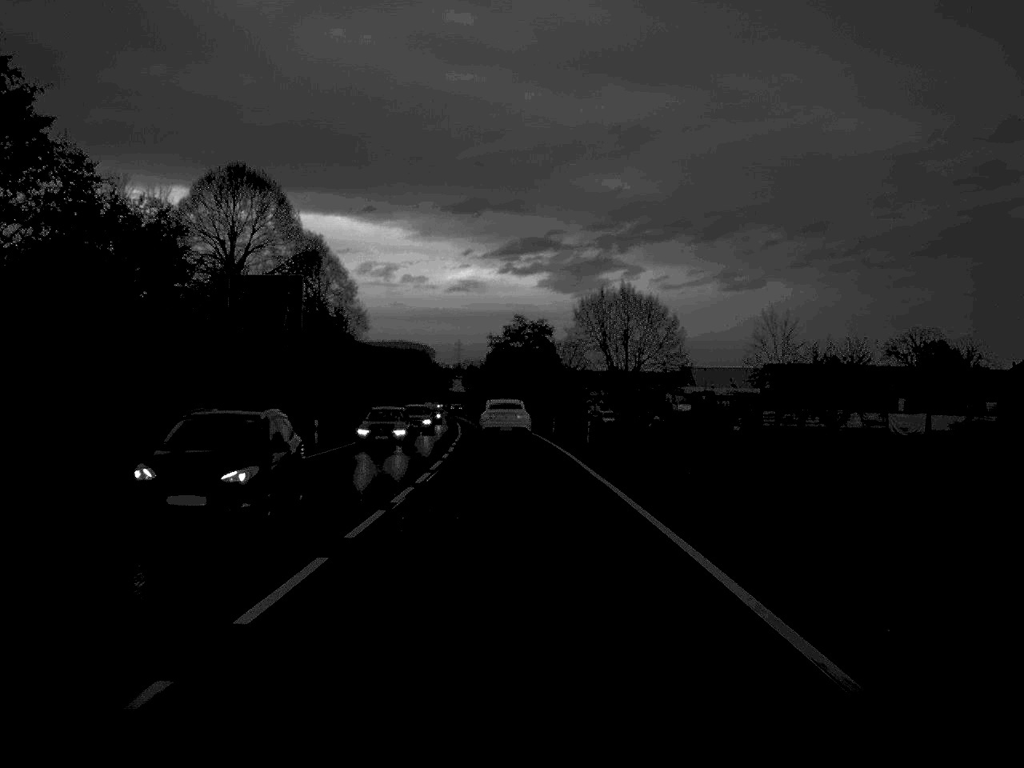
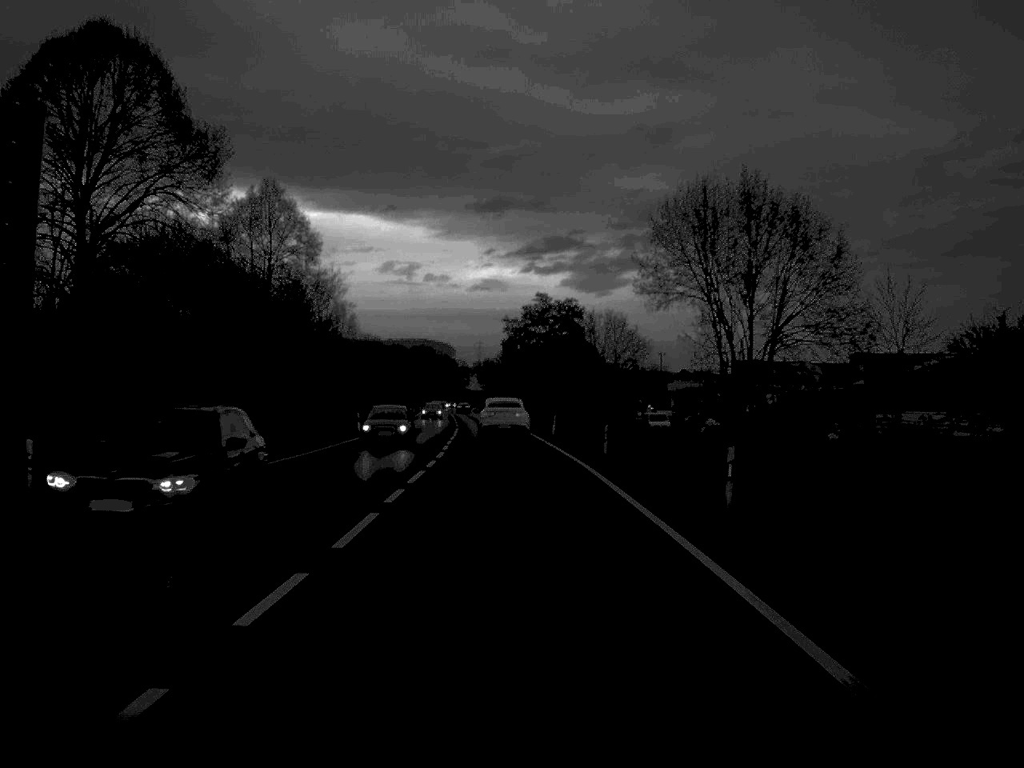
(-0.2, +28.6) m; -1°
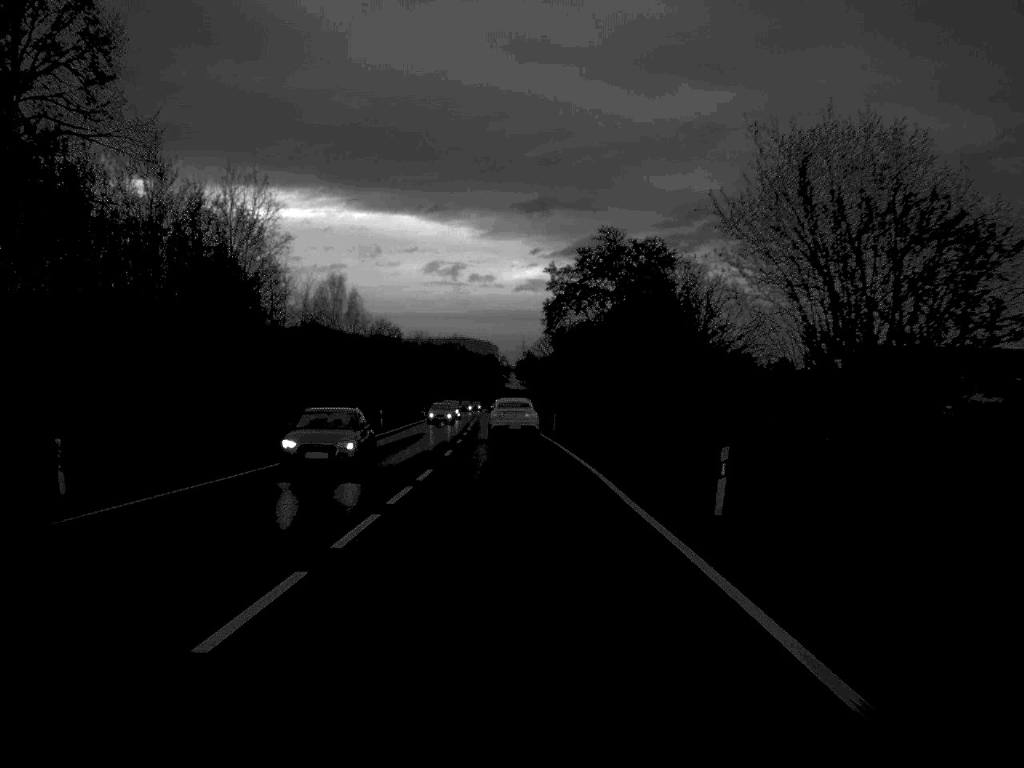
(-0.7, +45.6) m; -2°
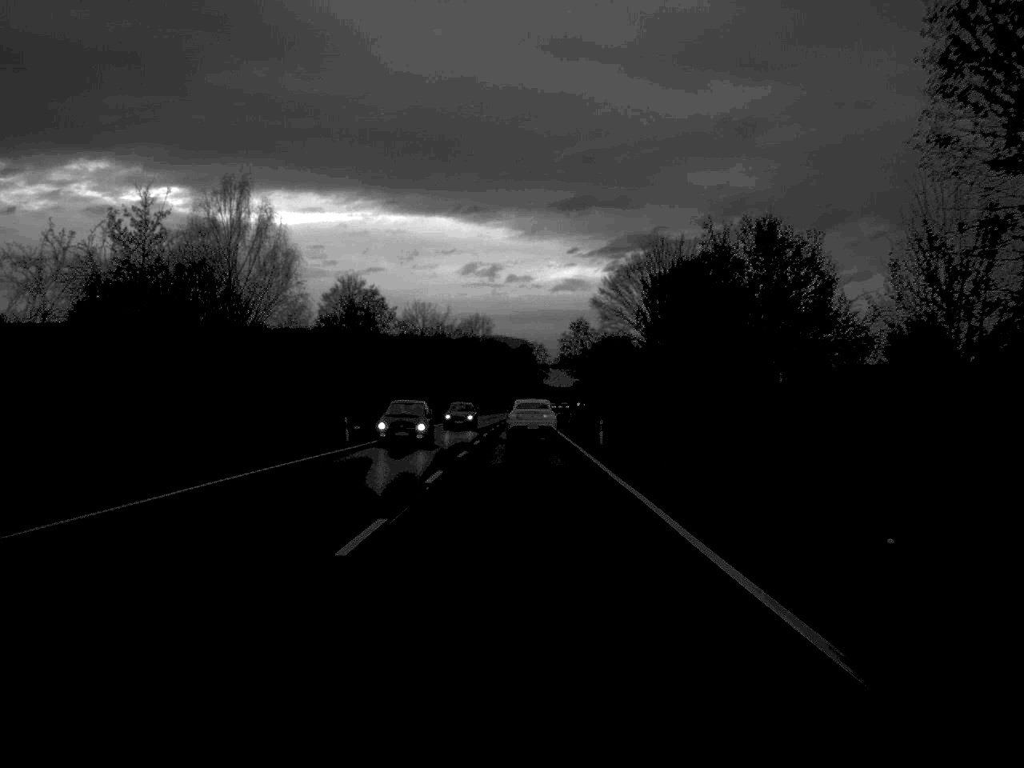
(-1.3, +72.9) m; -2°
